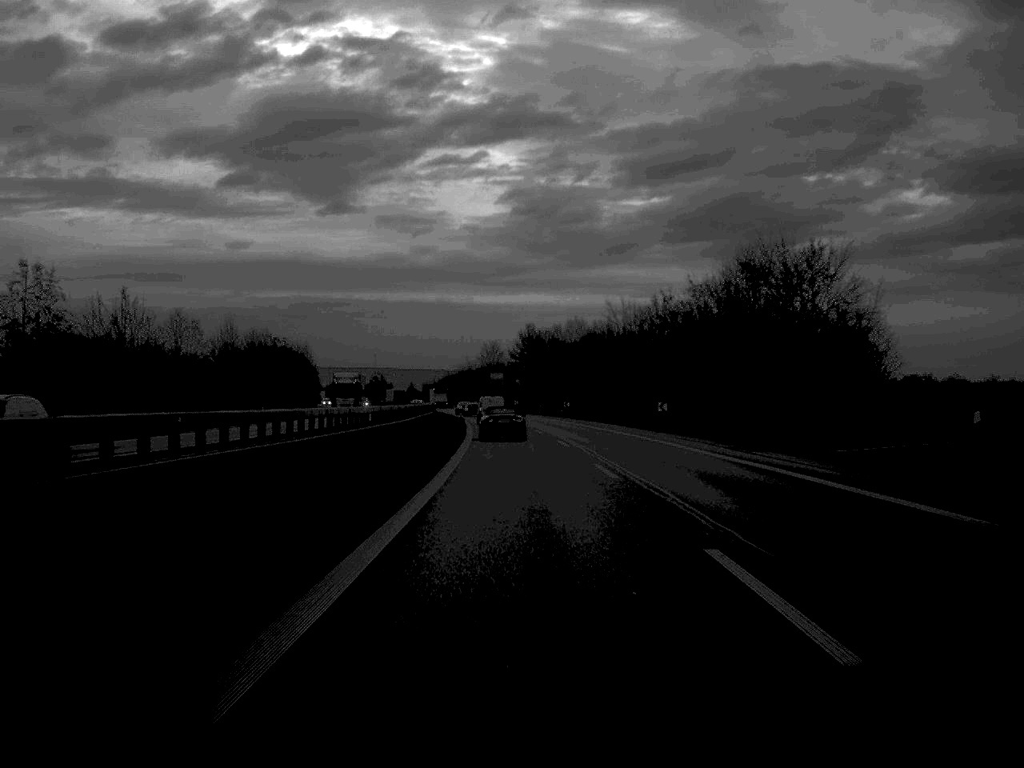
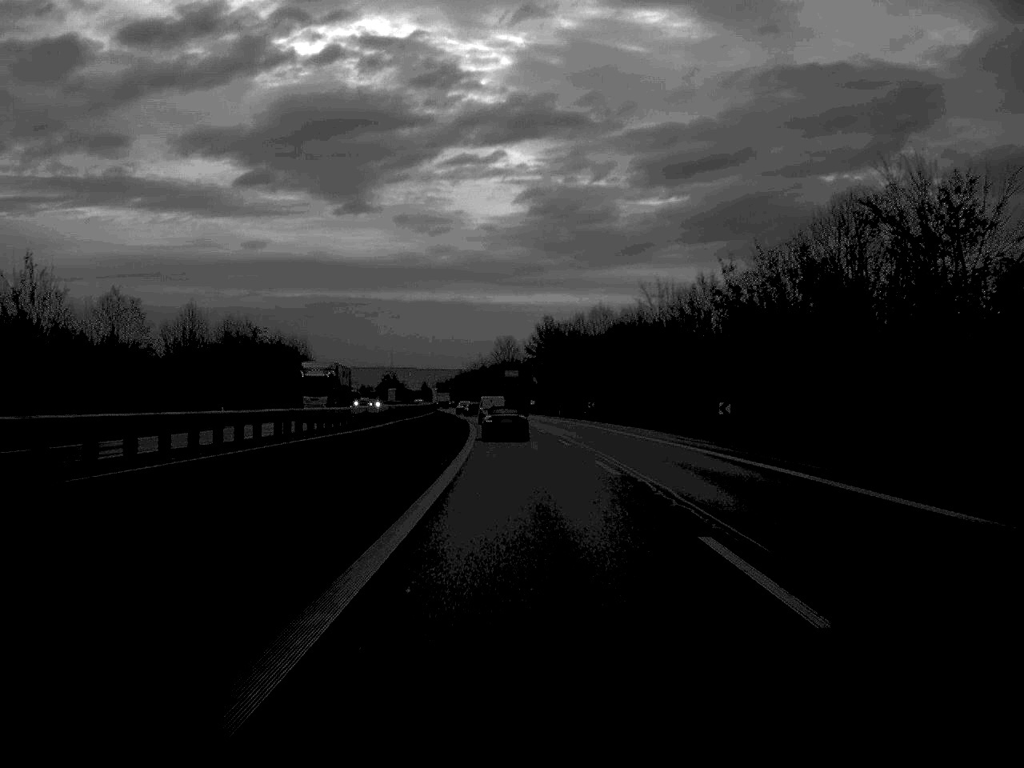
(-0.1, +17.0) m; -1°
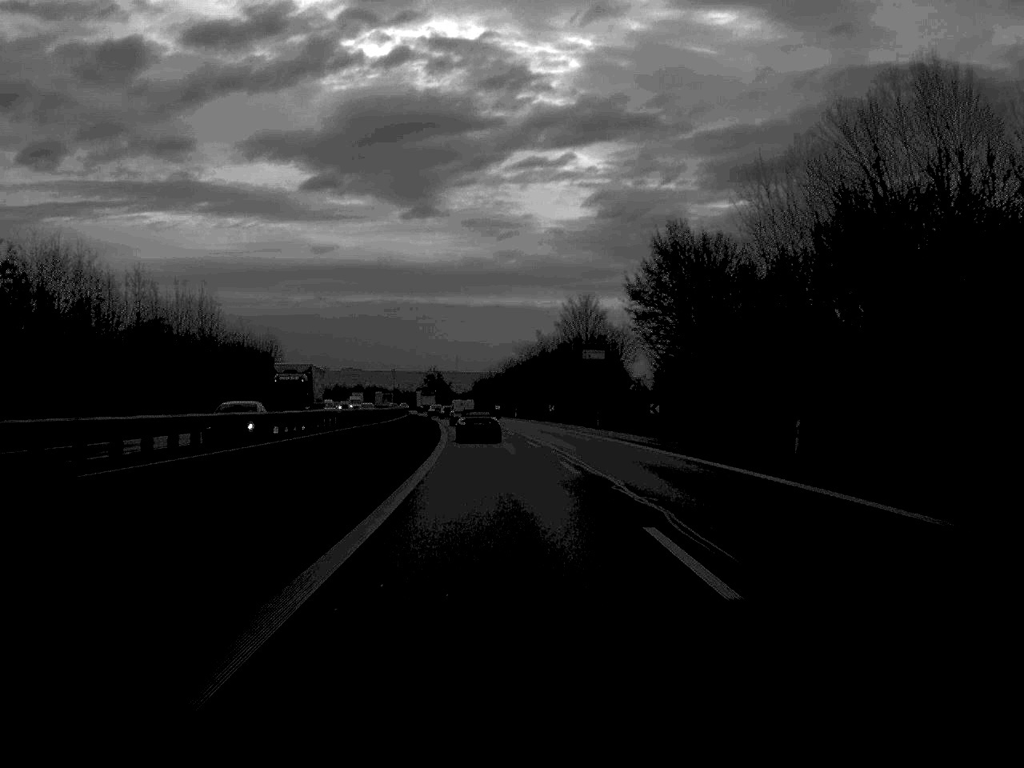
(-2.2, +89.6) m; -3°
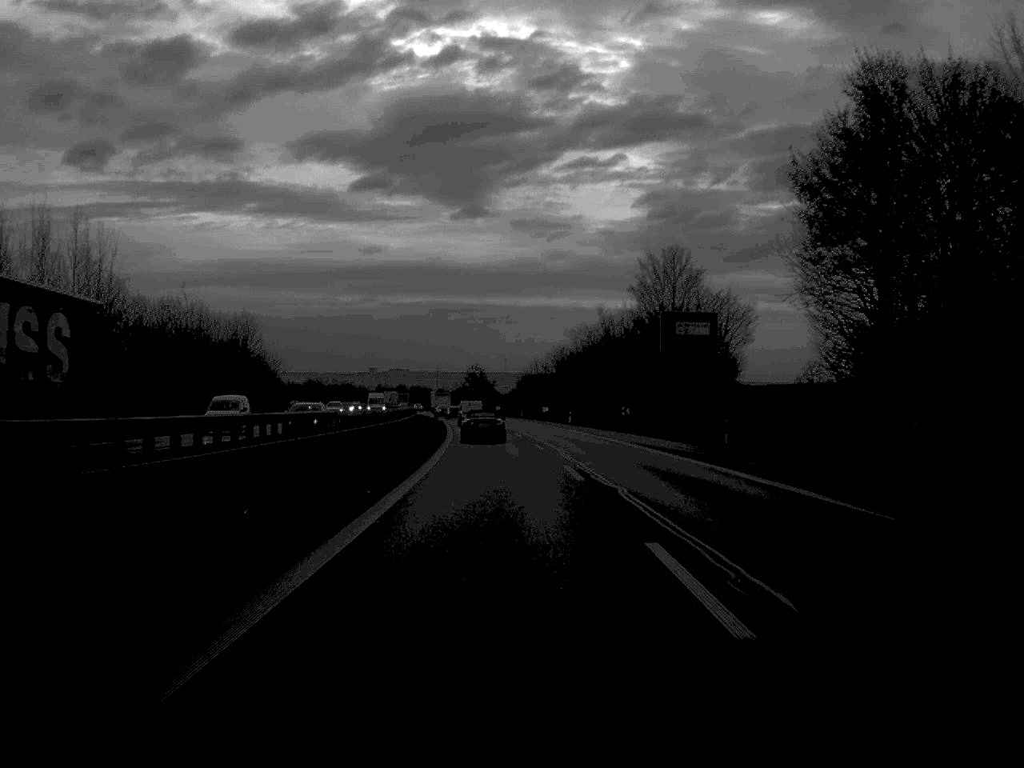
(-0.7, +38.1) m; -2°
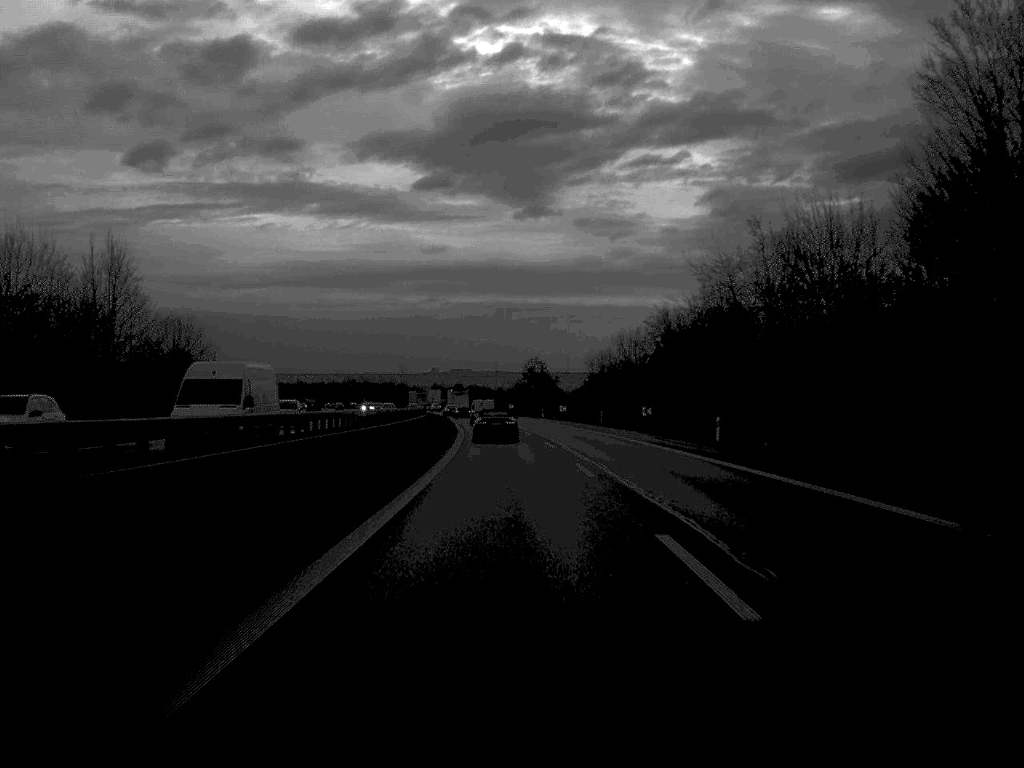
(-1.4, +54.1) m; -3°
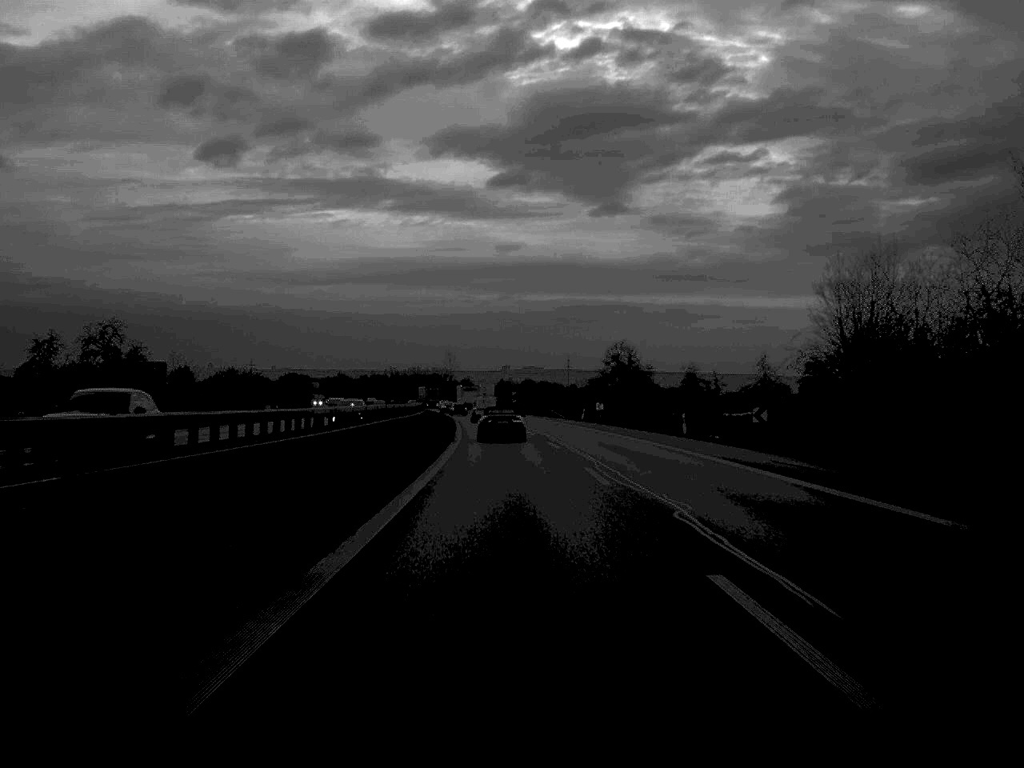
(-2.1, +76.4) m; -3°
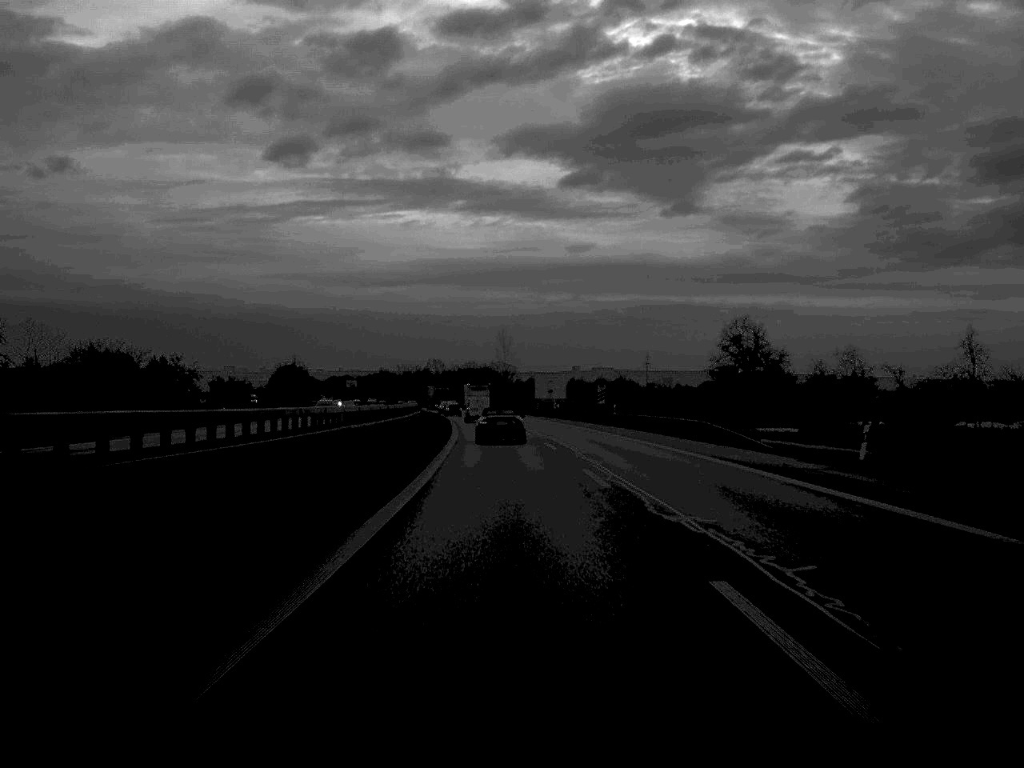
(-2.0, +73.3) m; -3°
